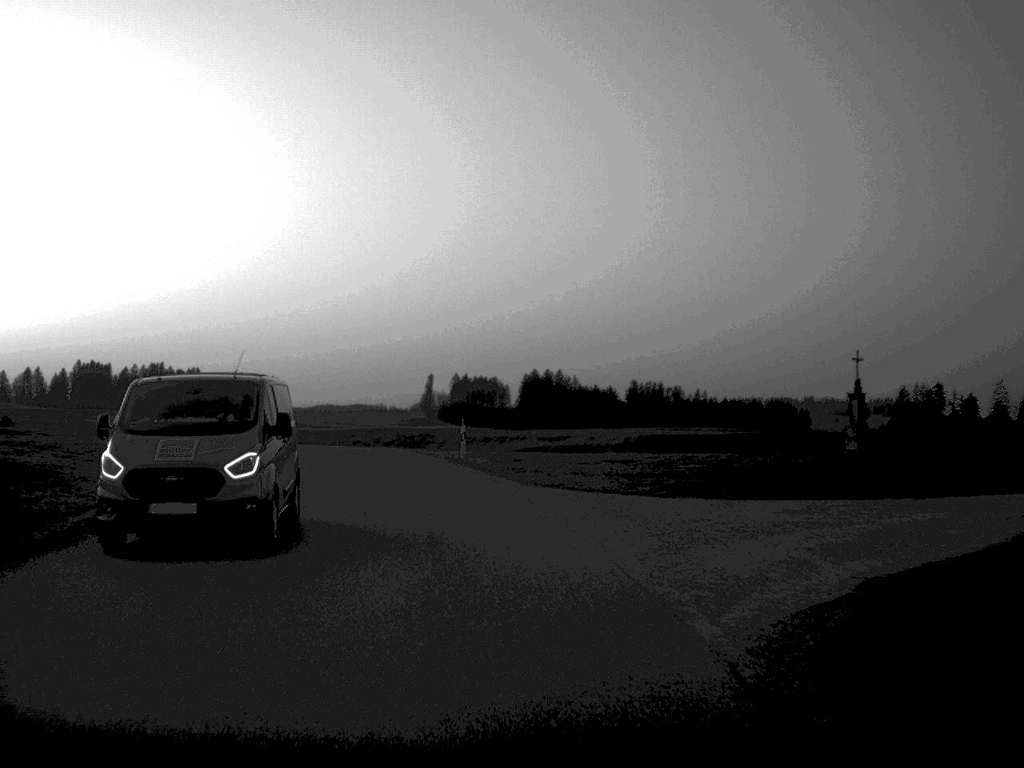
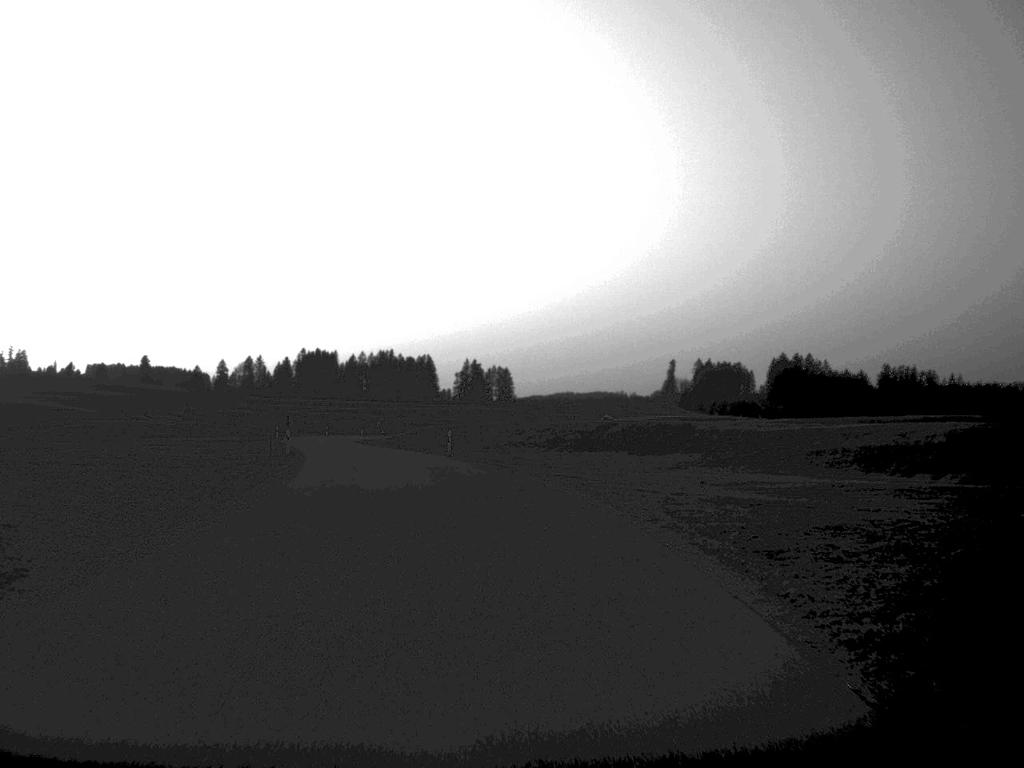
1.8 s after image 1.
(-3.3, +34.4) m; -11°
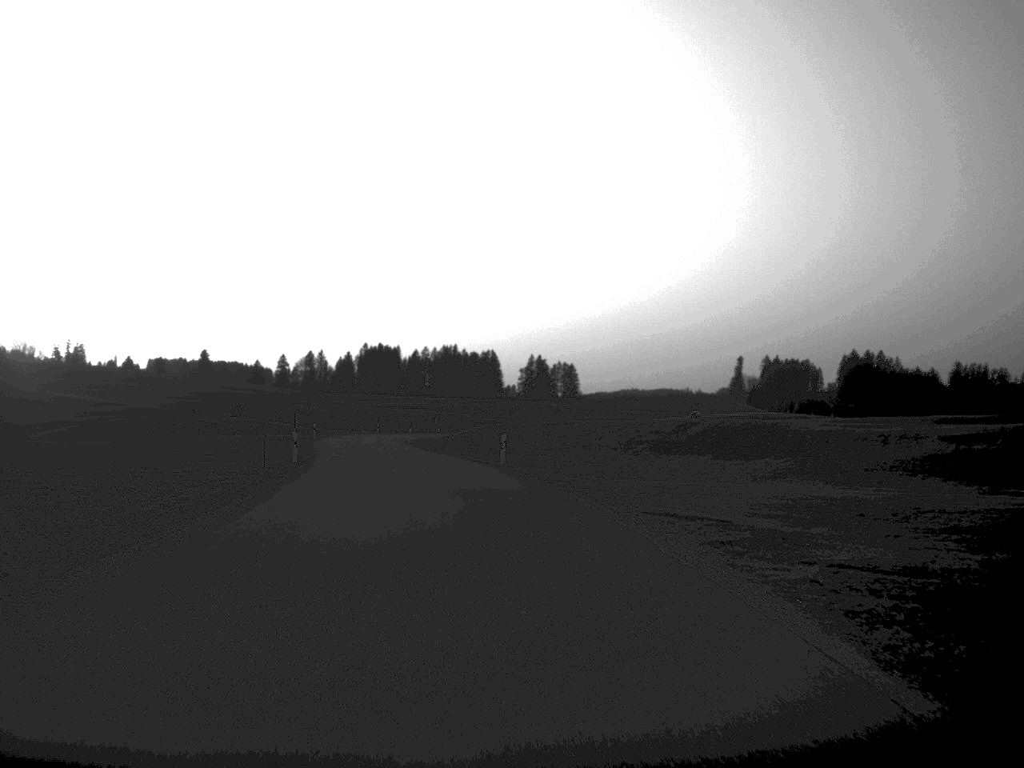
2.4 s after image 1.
(-0.3, +12.1) m; -3°
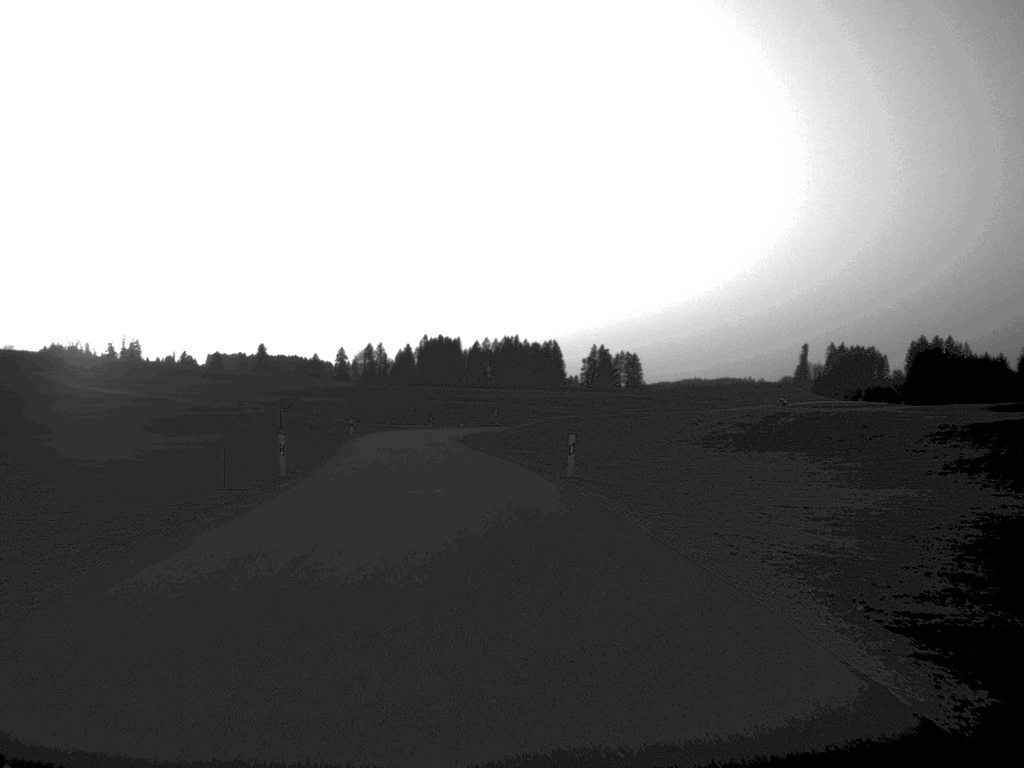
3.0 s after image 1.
(-0.3, +11.7) m; -3°
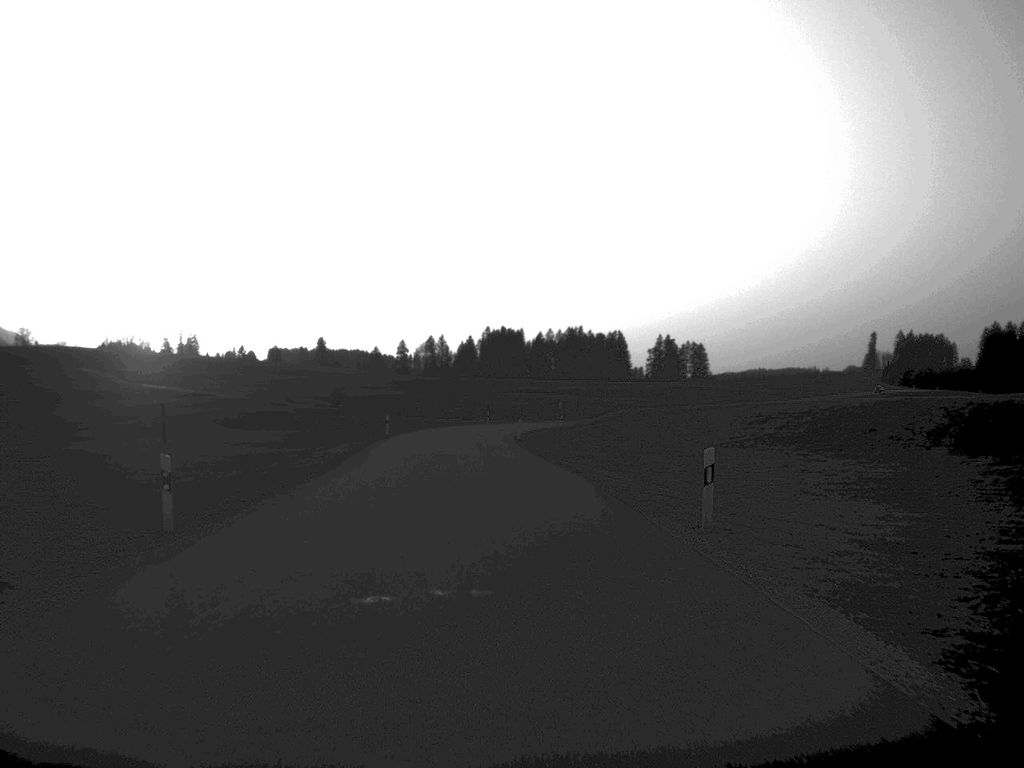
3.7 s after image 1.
(-0.4, +14.1) m; -3°
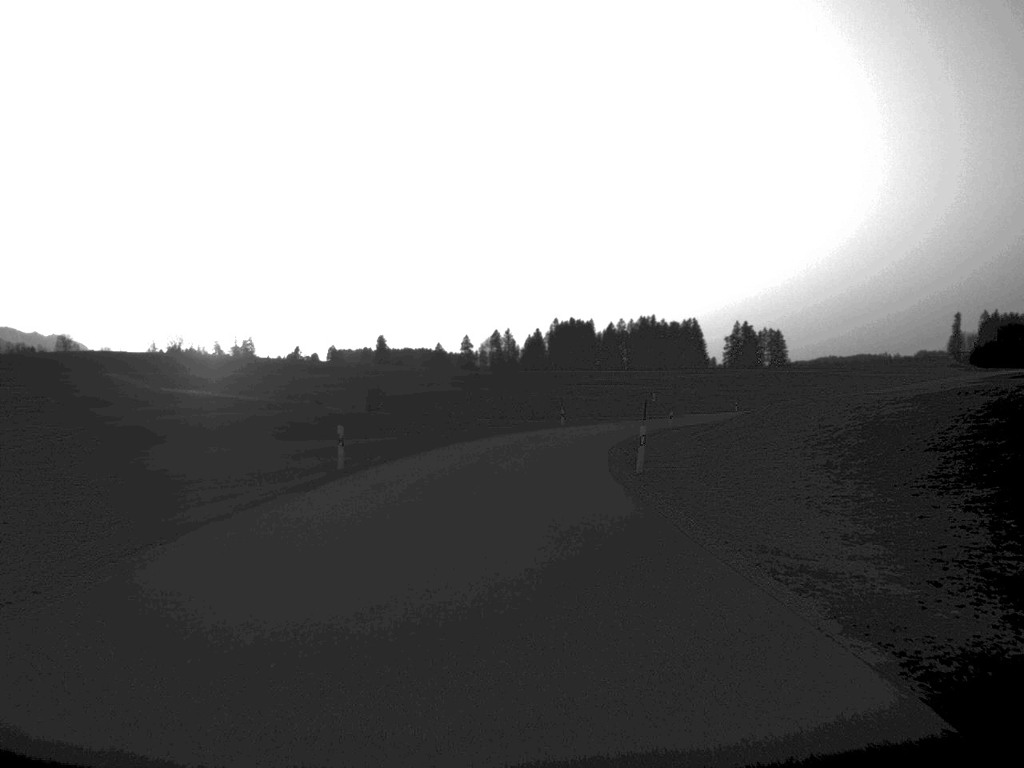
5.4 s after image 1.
(-1.2, +37.4) m; -3°
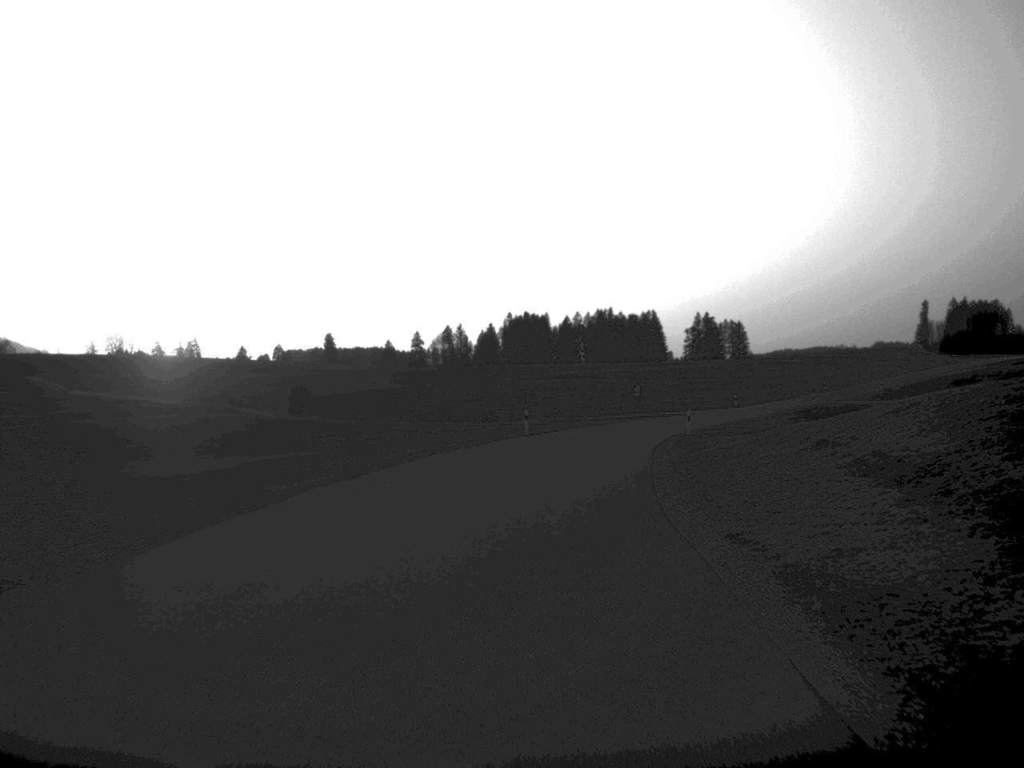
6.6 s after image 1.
(+0.4, +26.1) m; +2°
